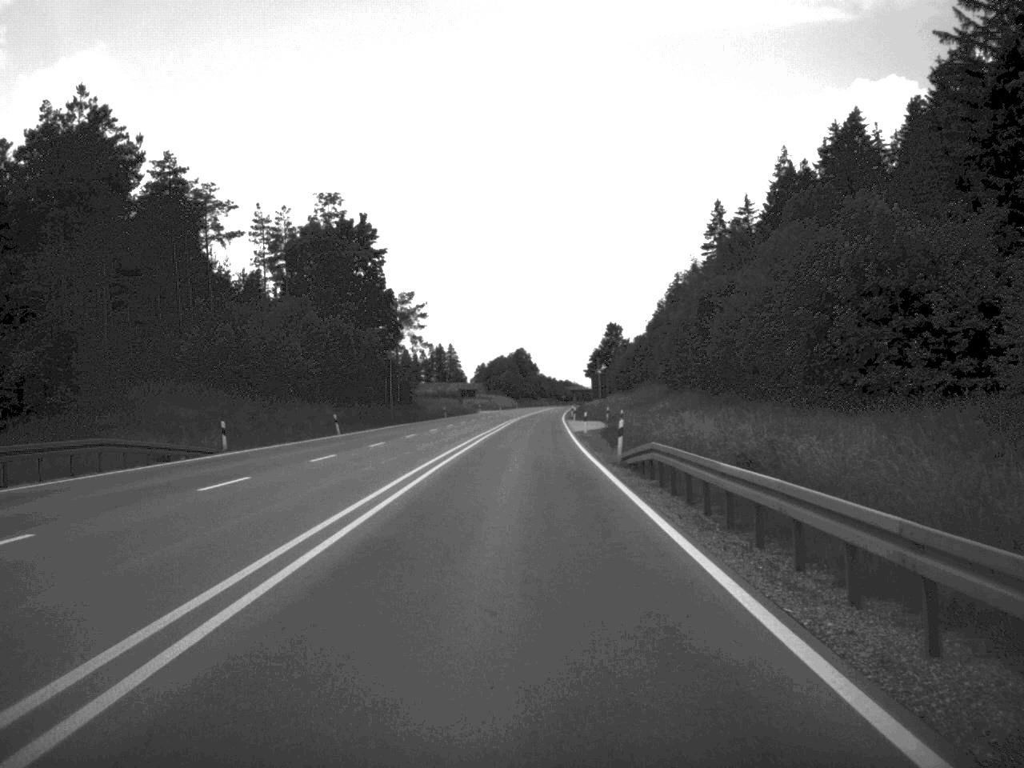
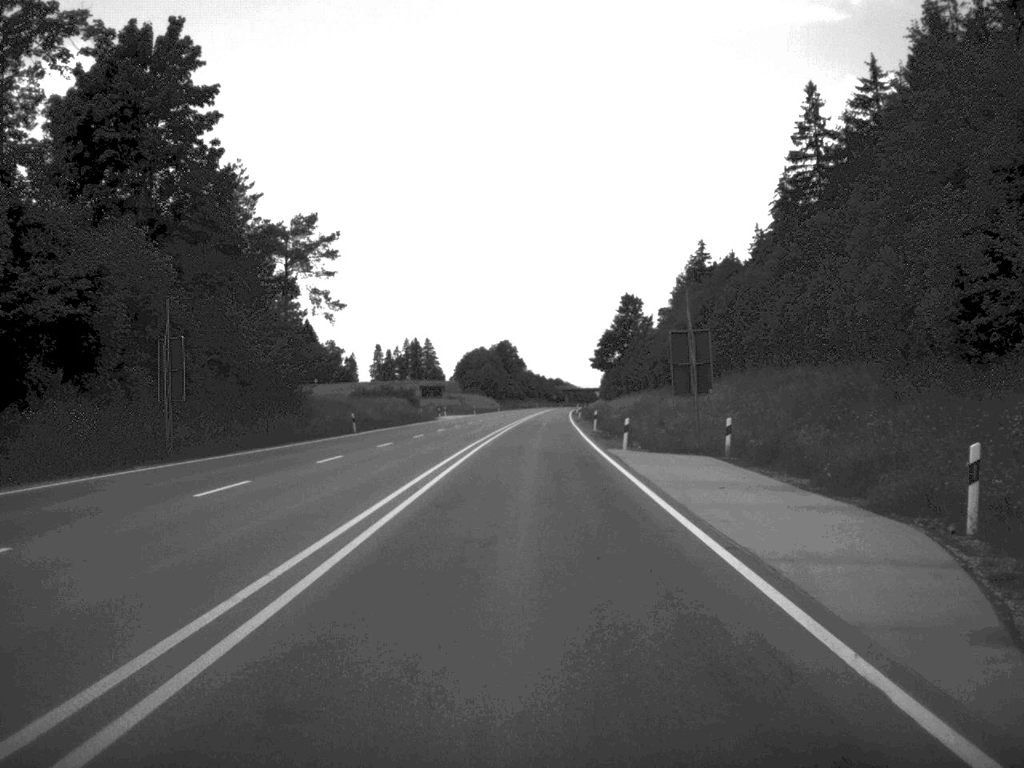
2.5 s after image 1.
(+0.1, +60.7) m; 0°
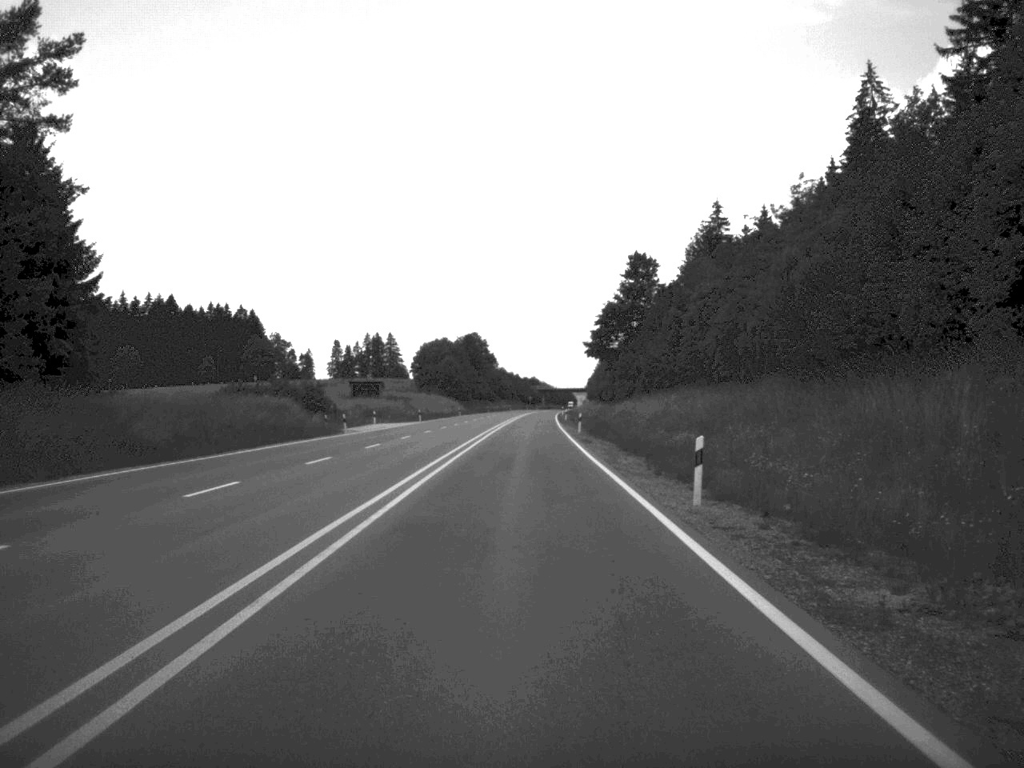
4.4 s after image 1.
(+0.5, +47.2) m; +1°
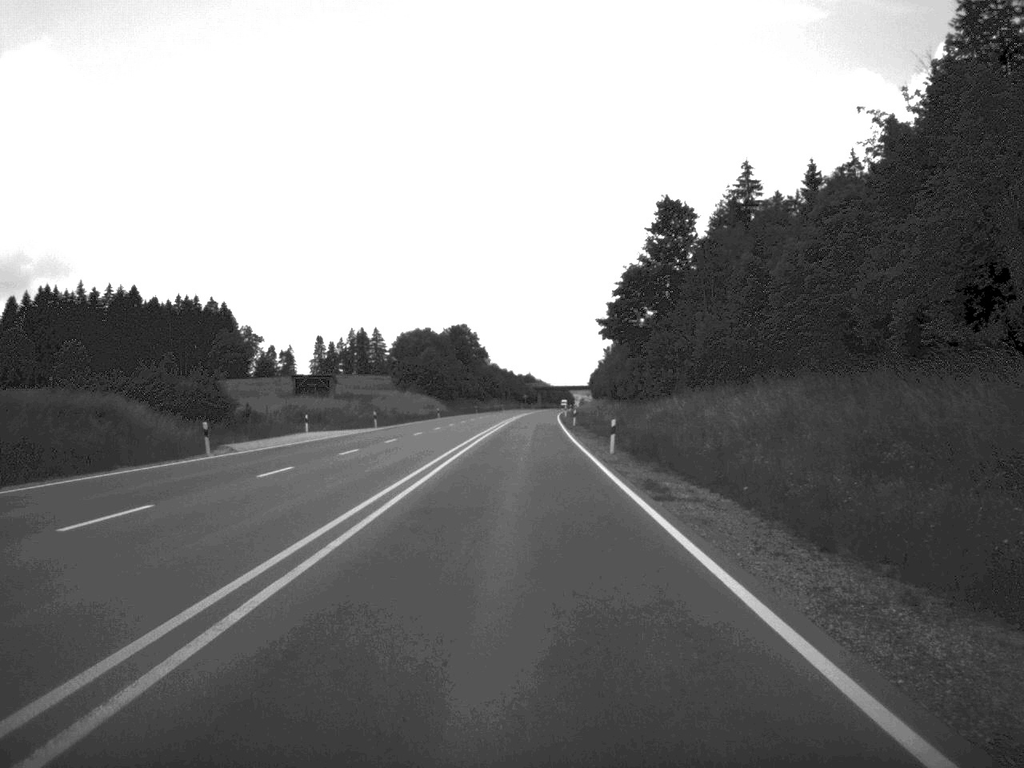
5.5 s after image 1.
(0.0, +29.6) m; 0°
